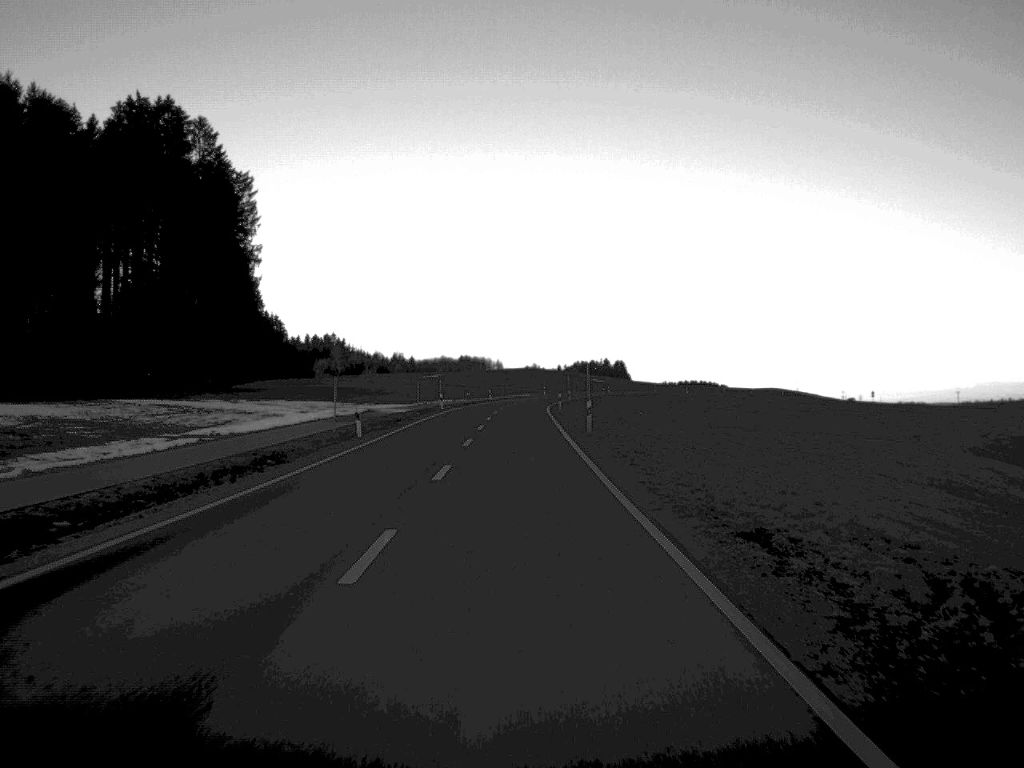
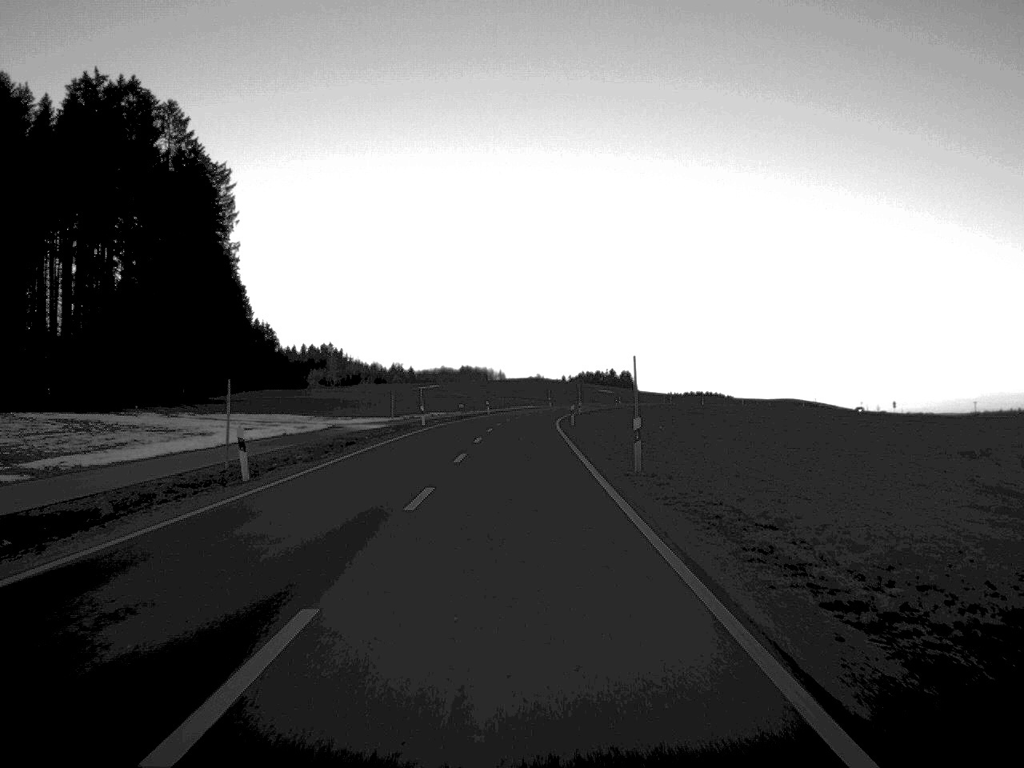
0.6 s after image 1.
(0.0, +17.1) m; 0°
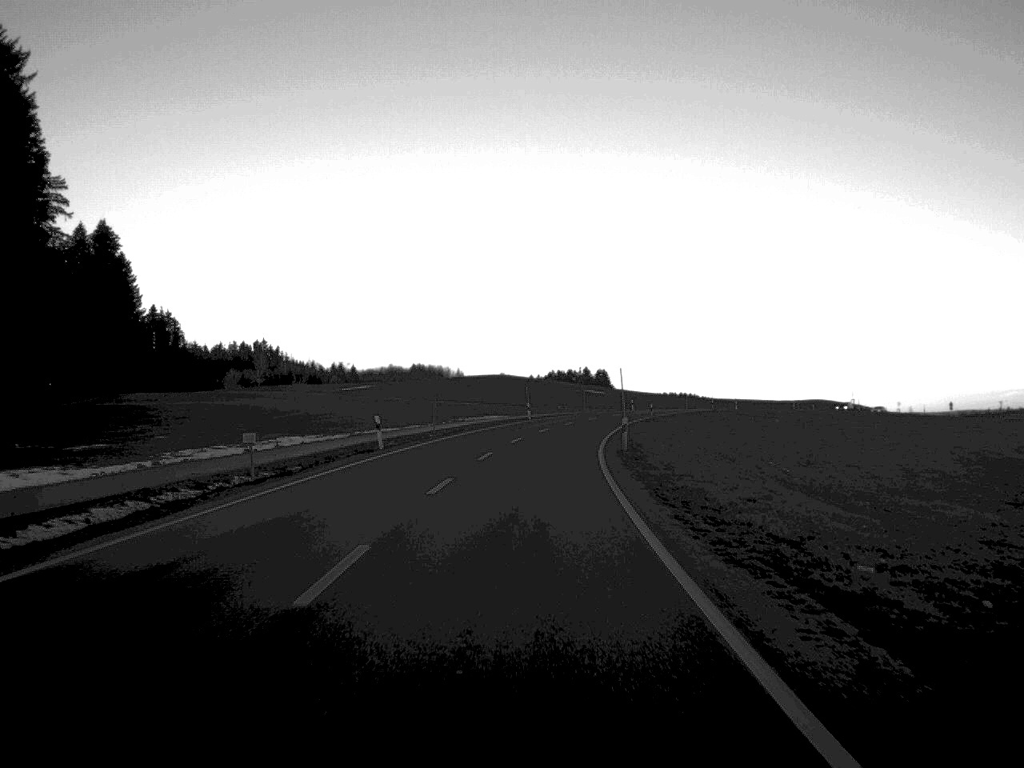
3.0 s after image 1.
(+0.2, +67.3) m; +2°
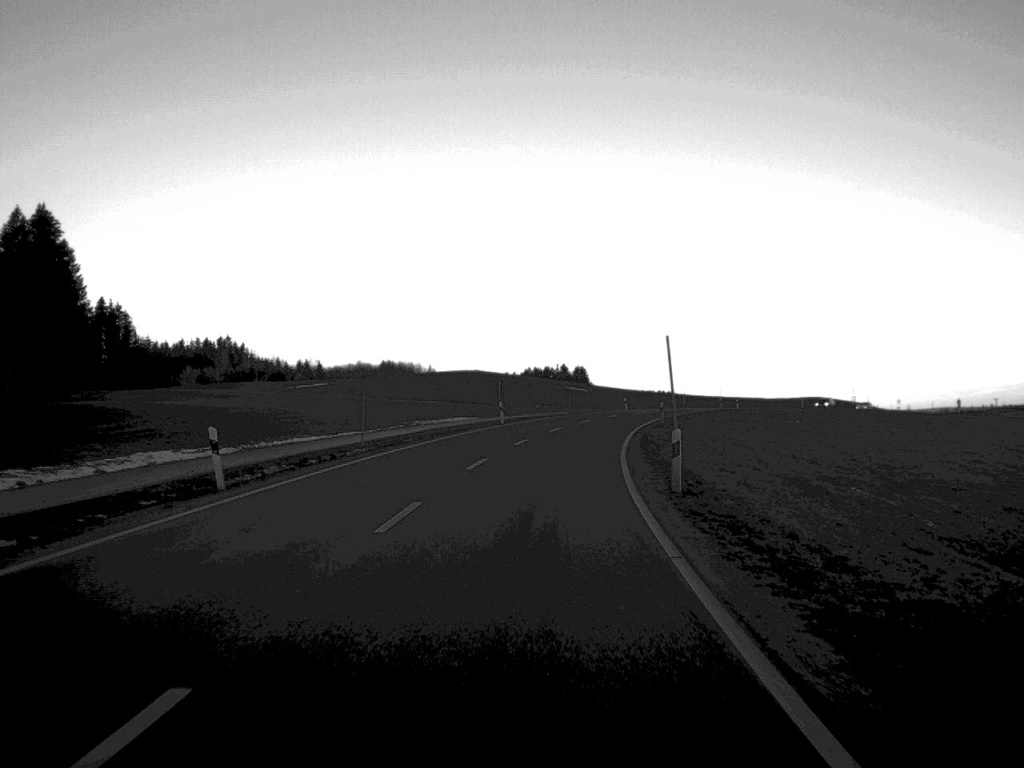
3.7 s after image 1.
(+0.2, +18.9) m; +1°
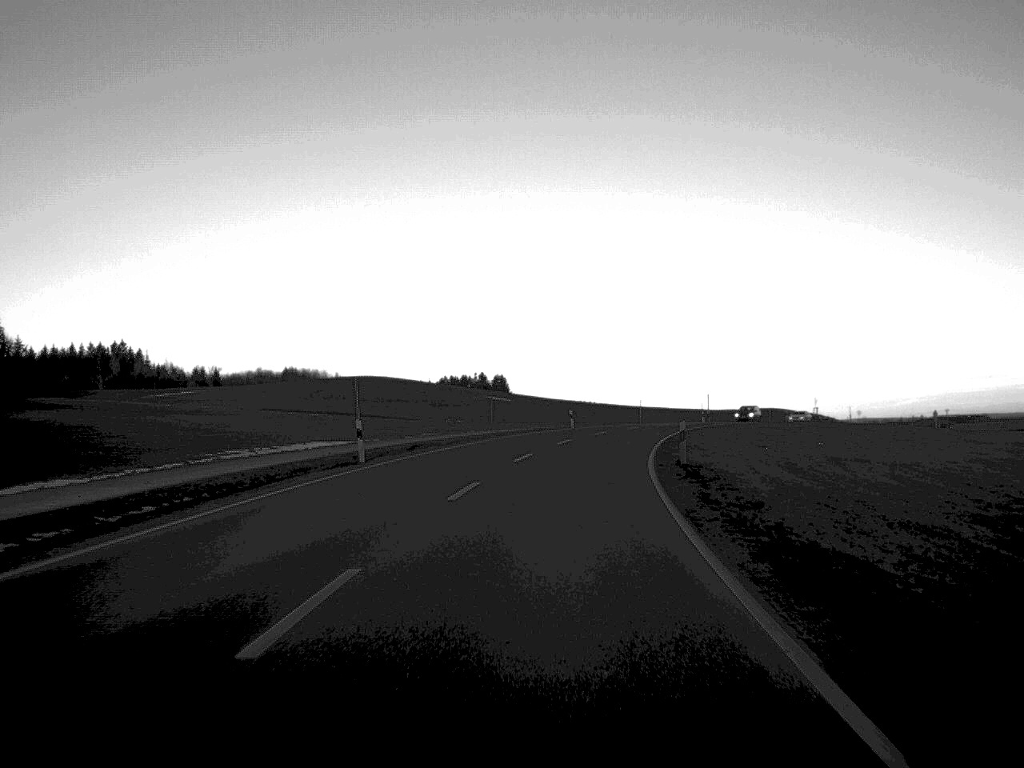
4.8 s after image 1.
(+0.8, +30.9) m; +4°
